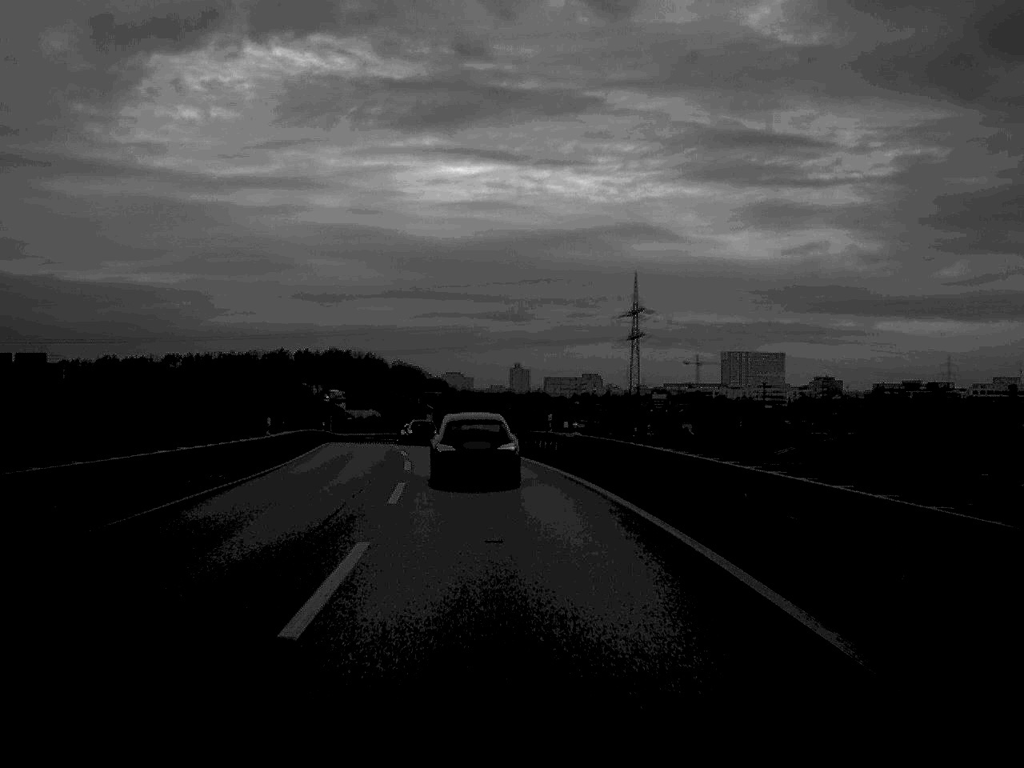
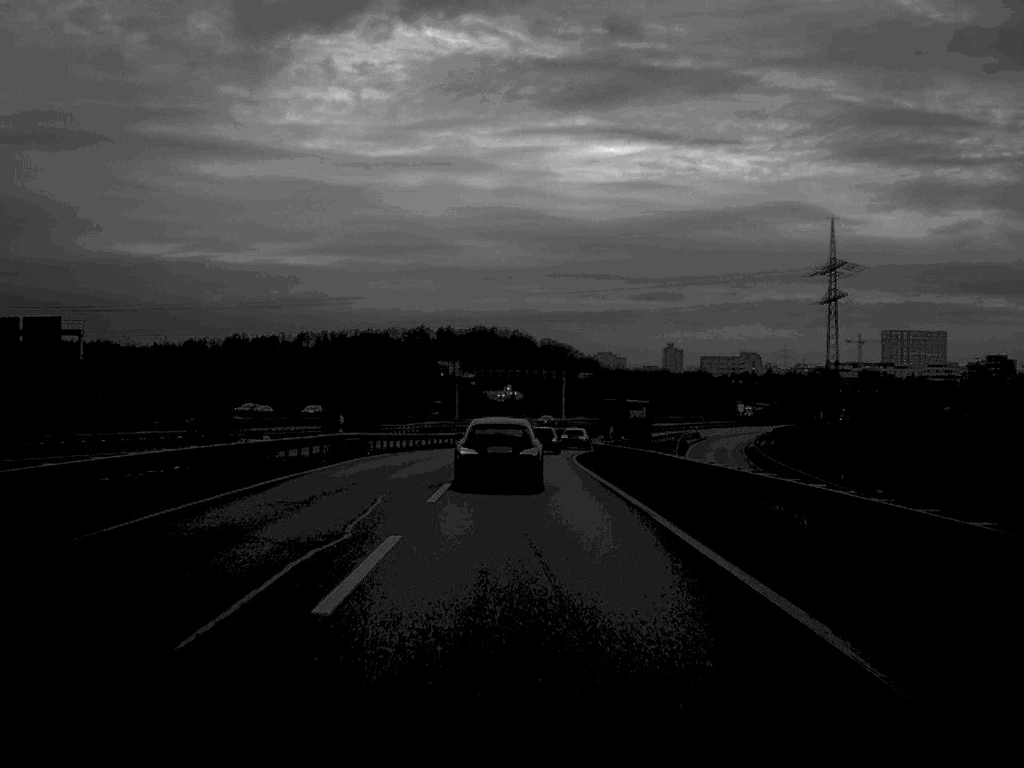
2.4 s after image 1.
(-2.8, +46.7) m; -7°
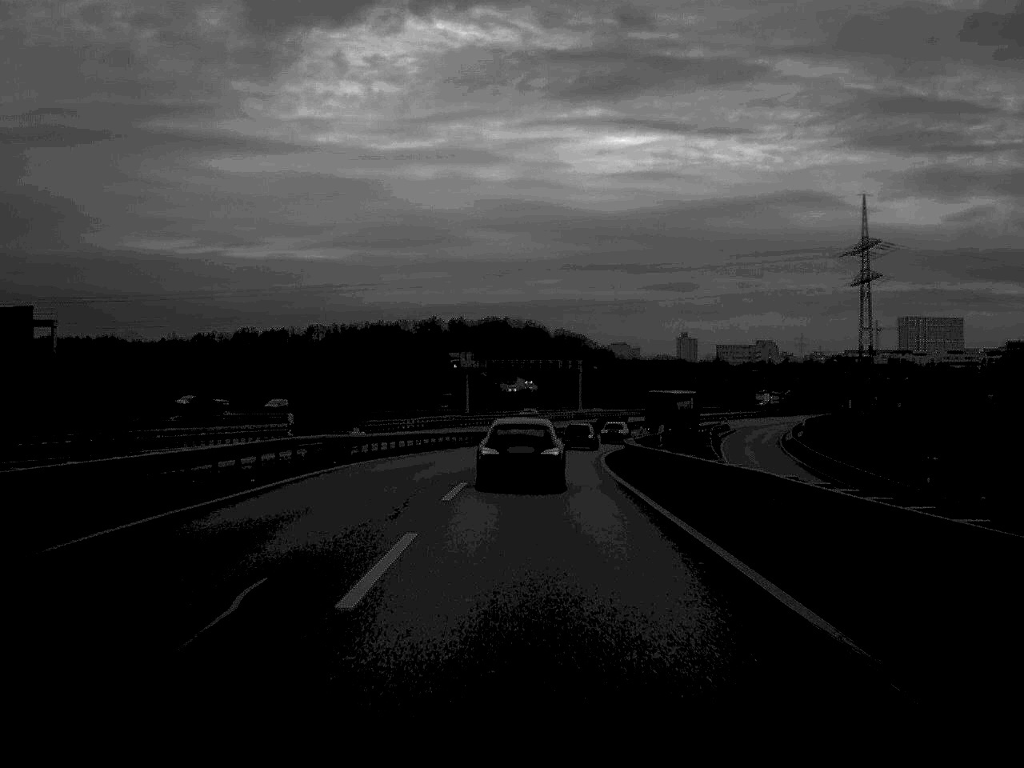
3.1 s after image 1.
(-0.1, +11.6) m; -1°
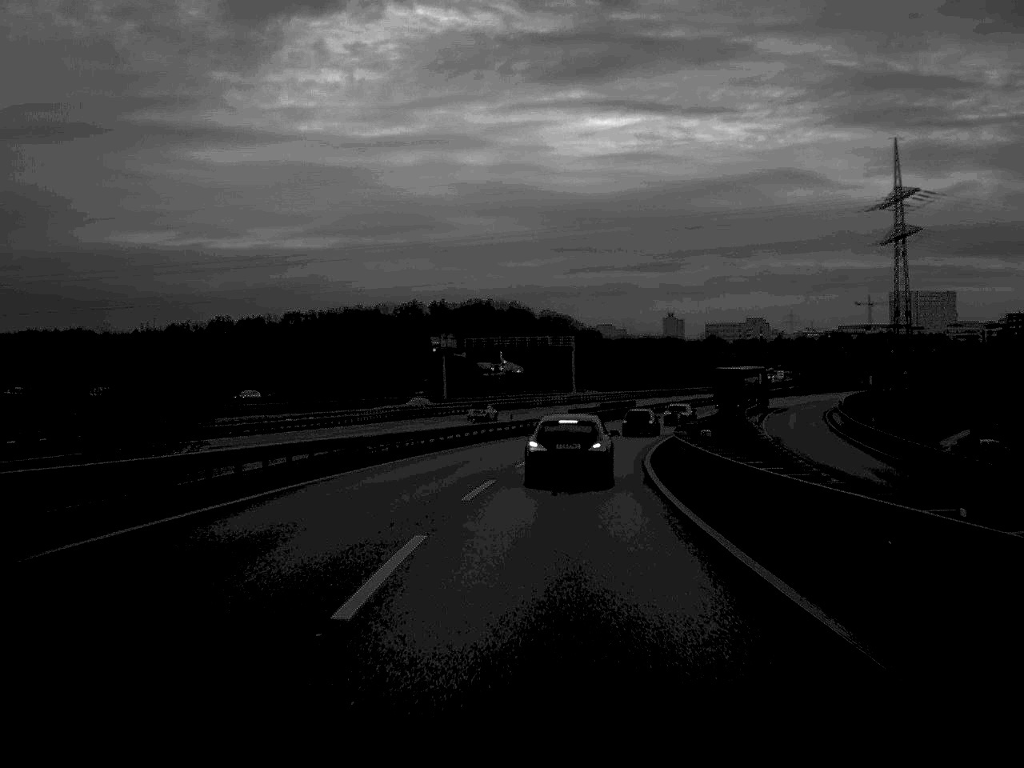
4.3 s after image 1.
(0.0, +24.3) m; +1°
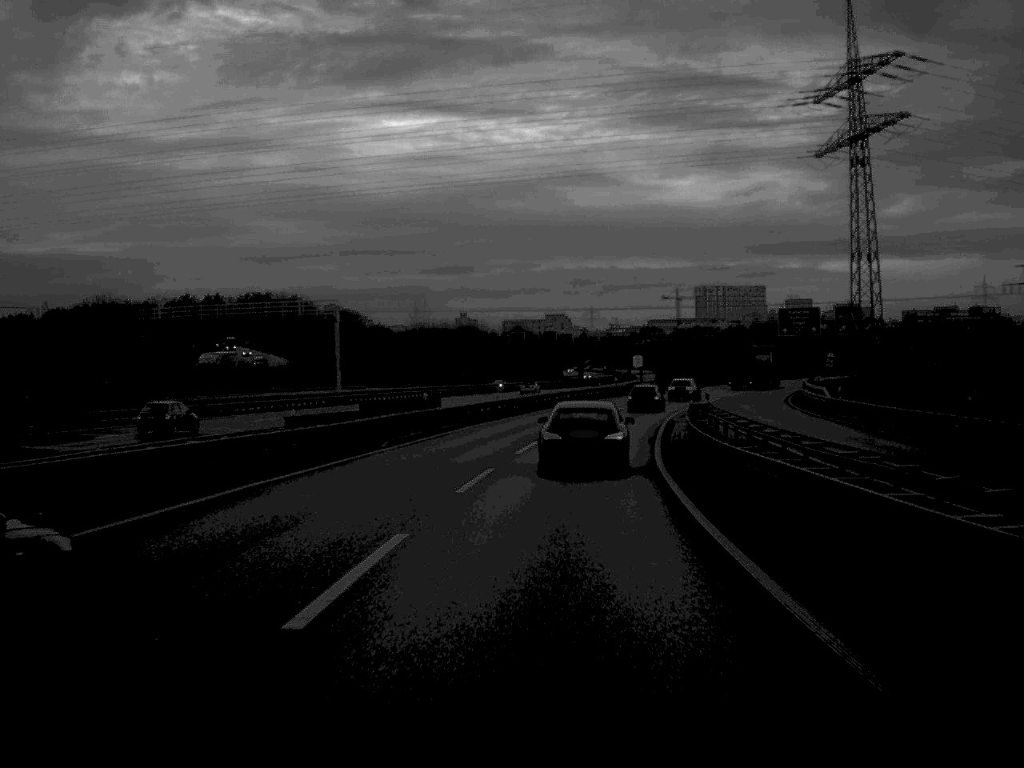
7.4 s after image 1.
(+4.4, +59.5) m; +9°
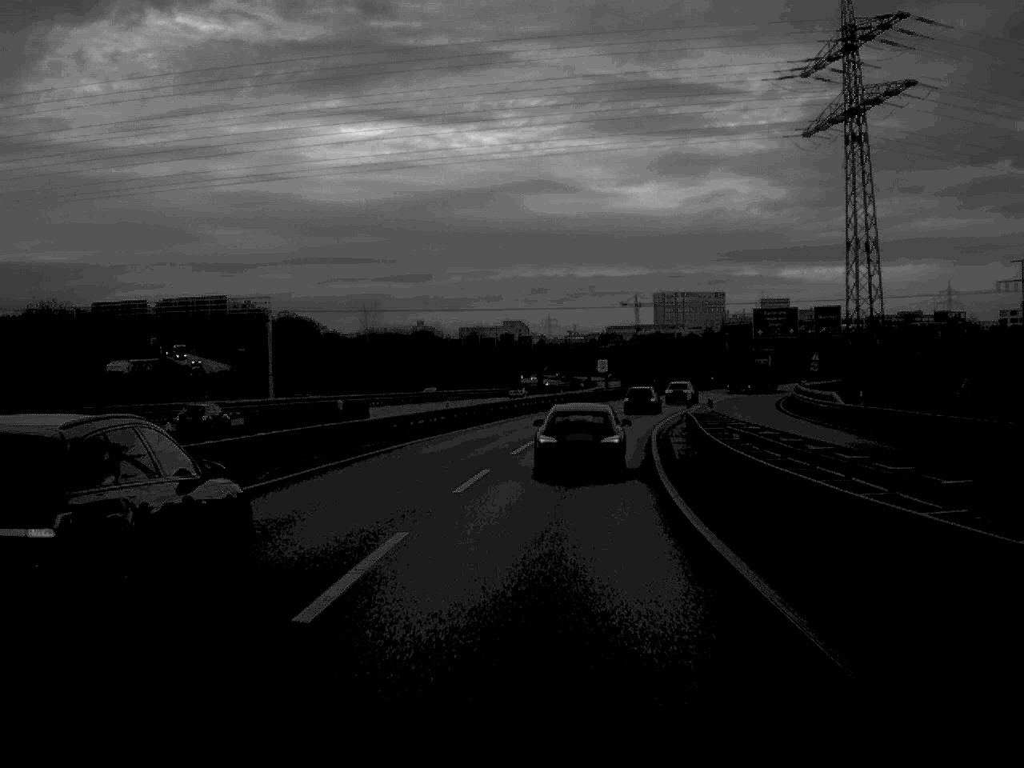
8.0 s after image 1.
(+0.2, +11.4) m; +2°
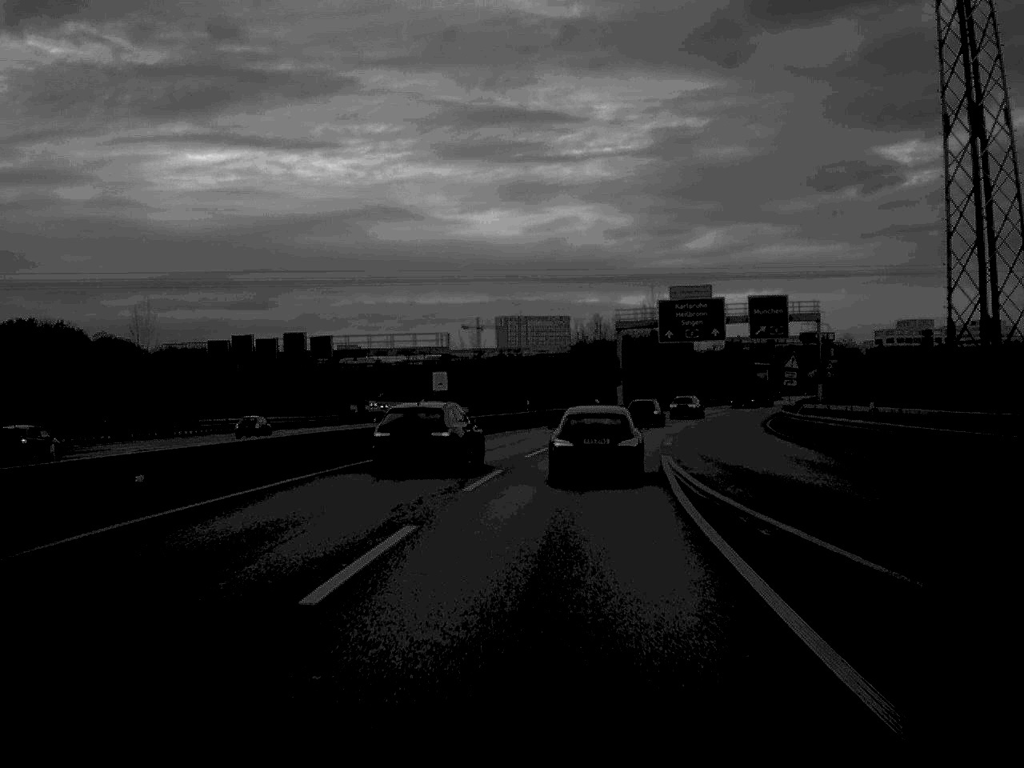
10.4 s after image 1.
(+2.9, +46.5) m; +7°
